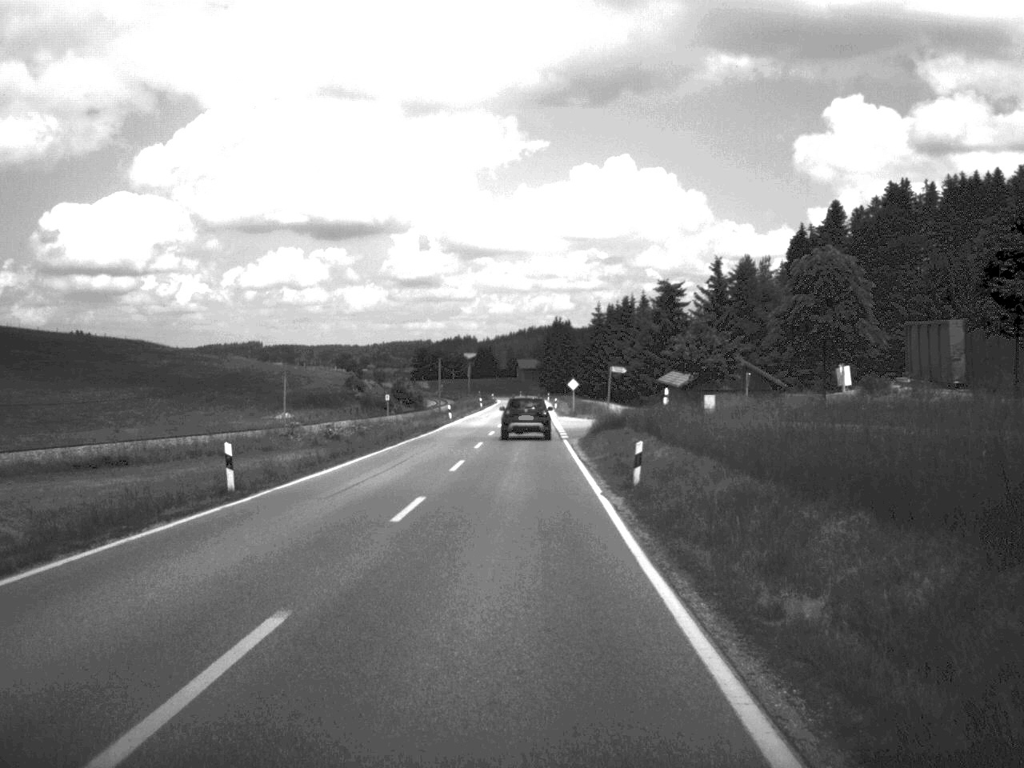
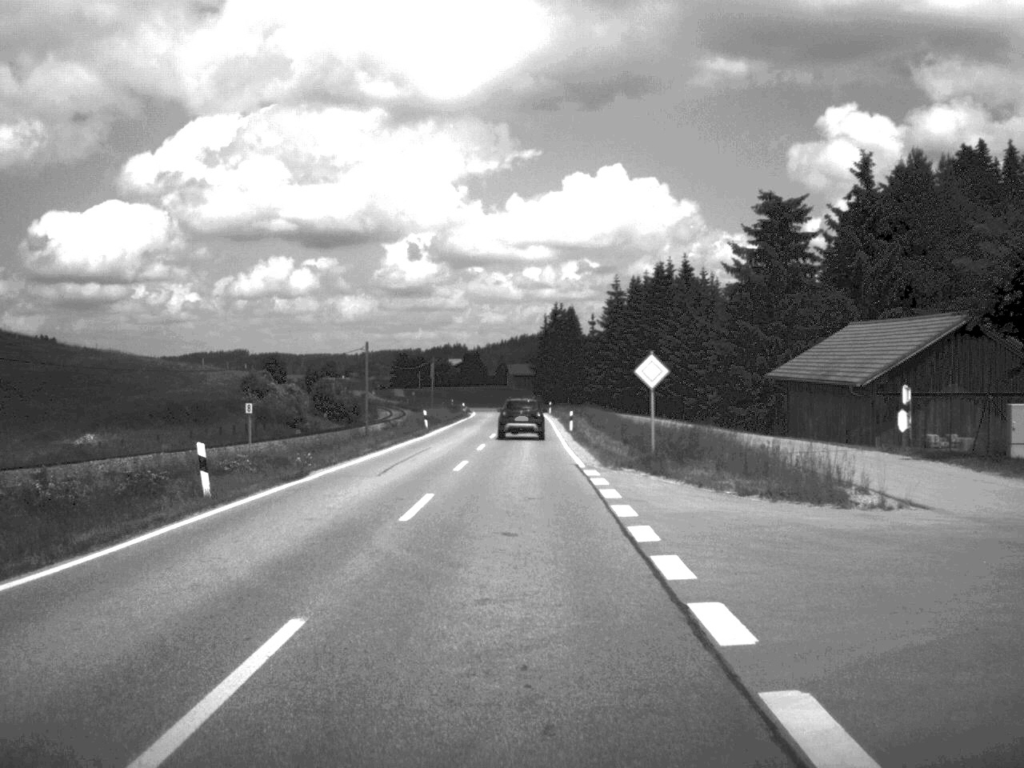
(+0.1, +58.6) m; 0°
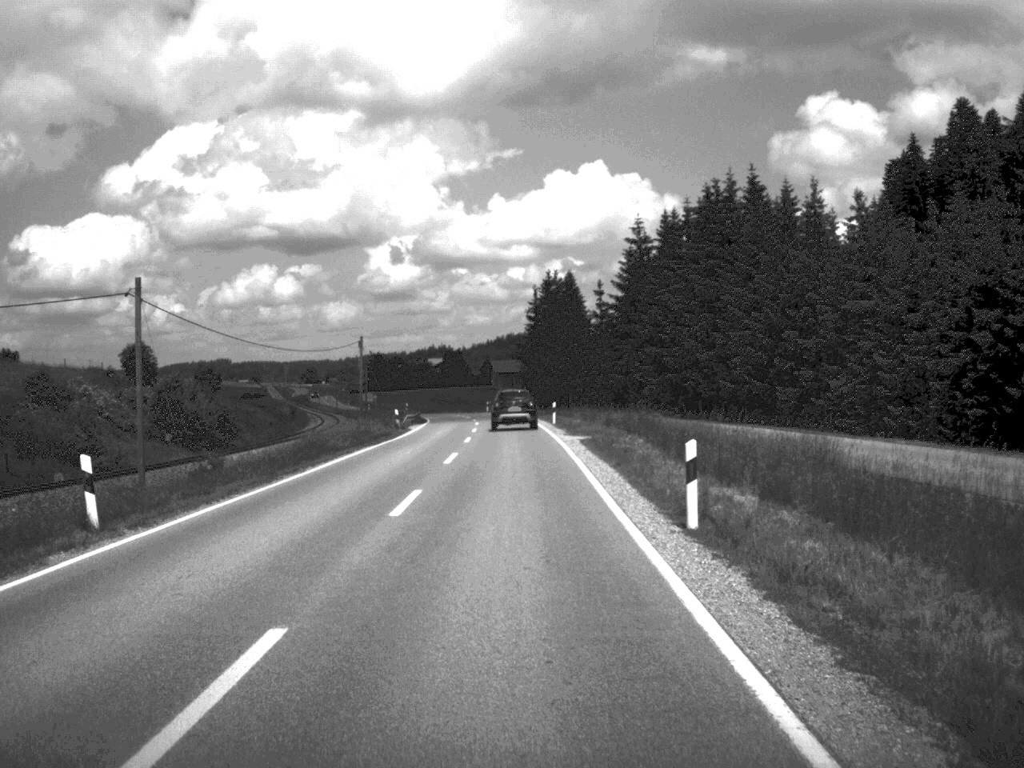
(+0.1, +47.3) m; 0°
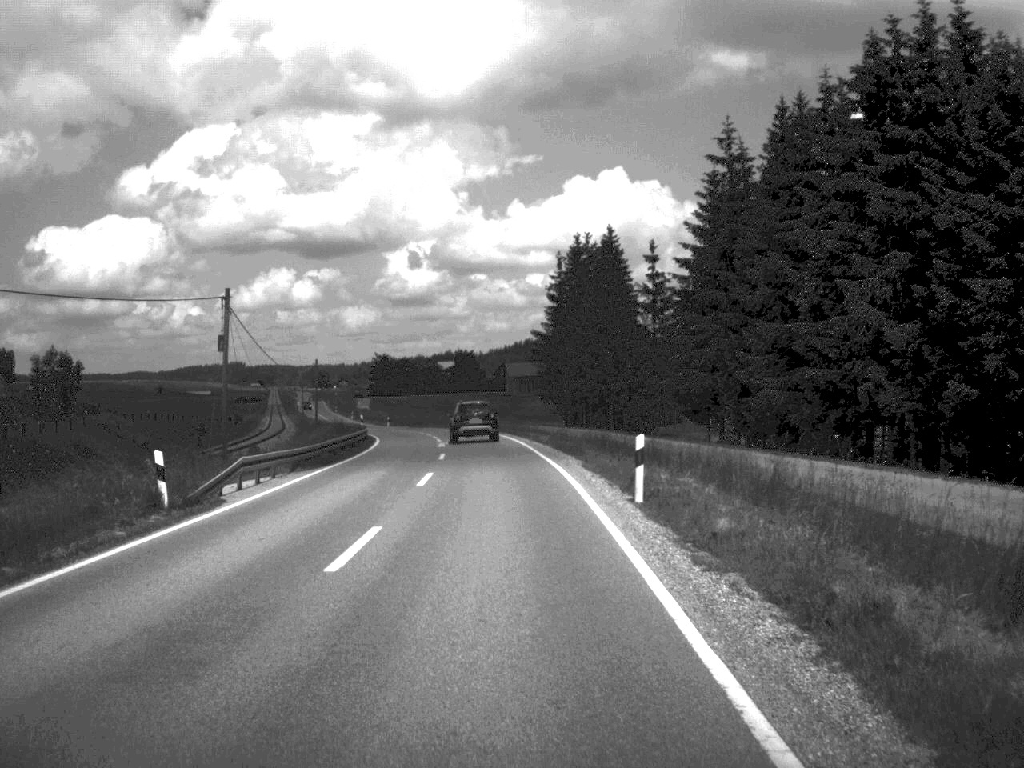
(-0.2, +39.3) m; -1°
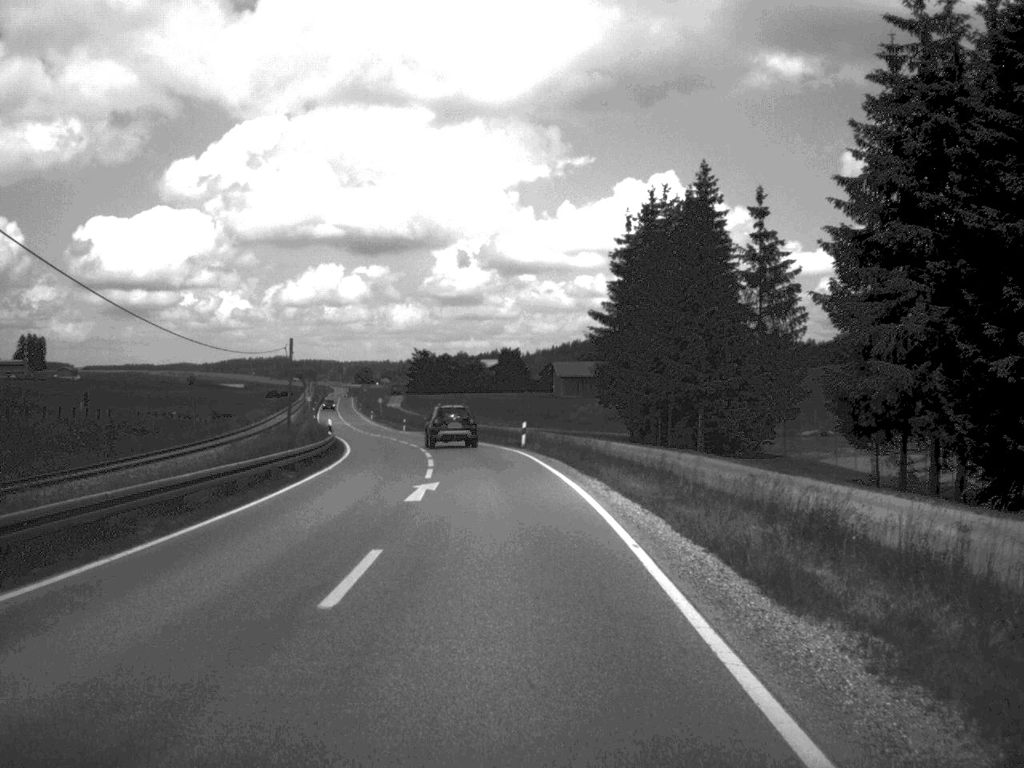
(-0.4, +25.5) m; -2°
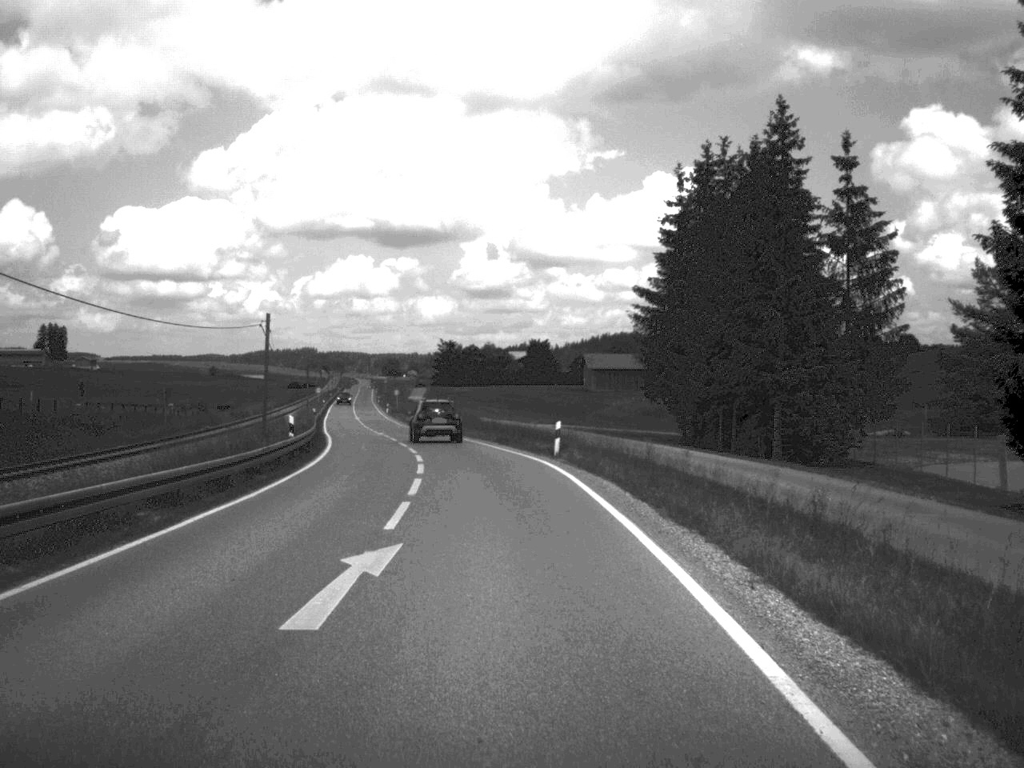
(-0.1, +12.6) m; -1°
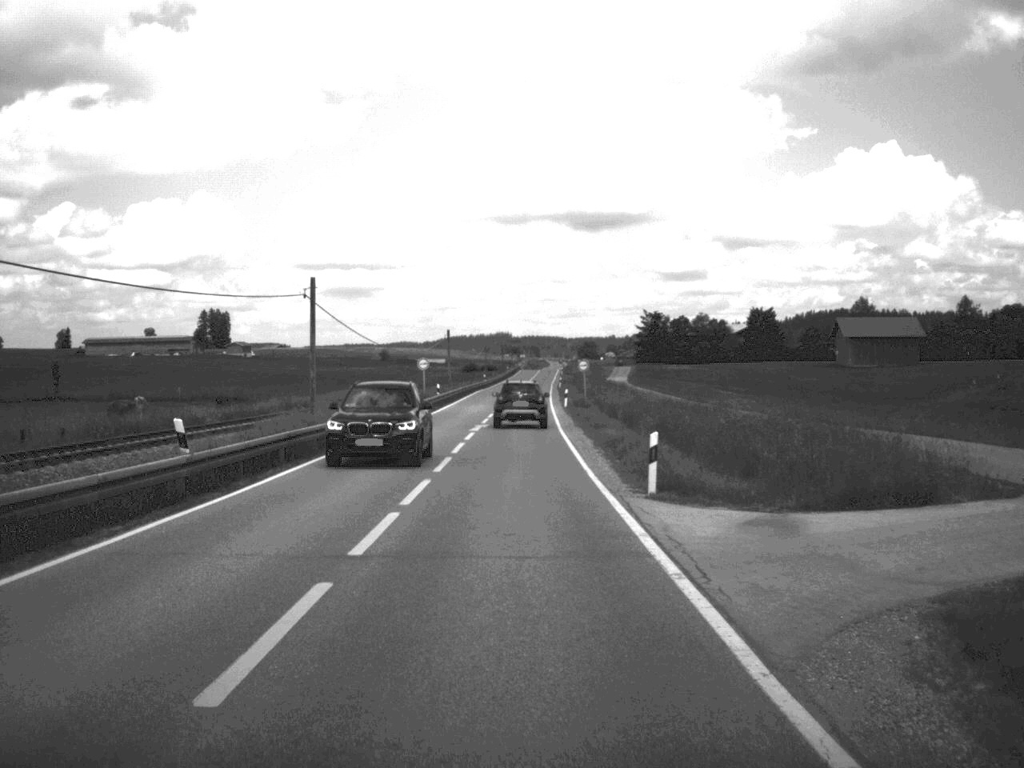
(-6.3, +67.2) m; -9°
